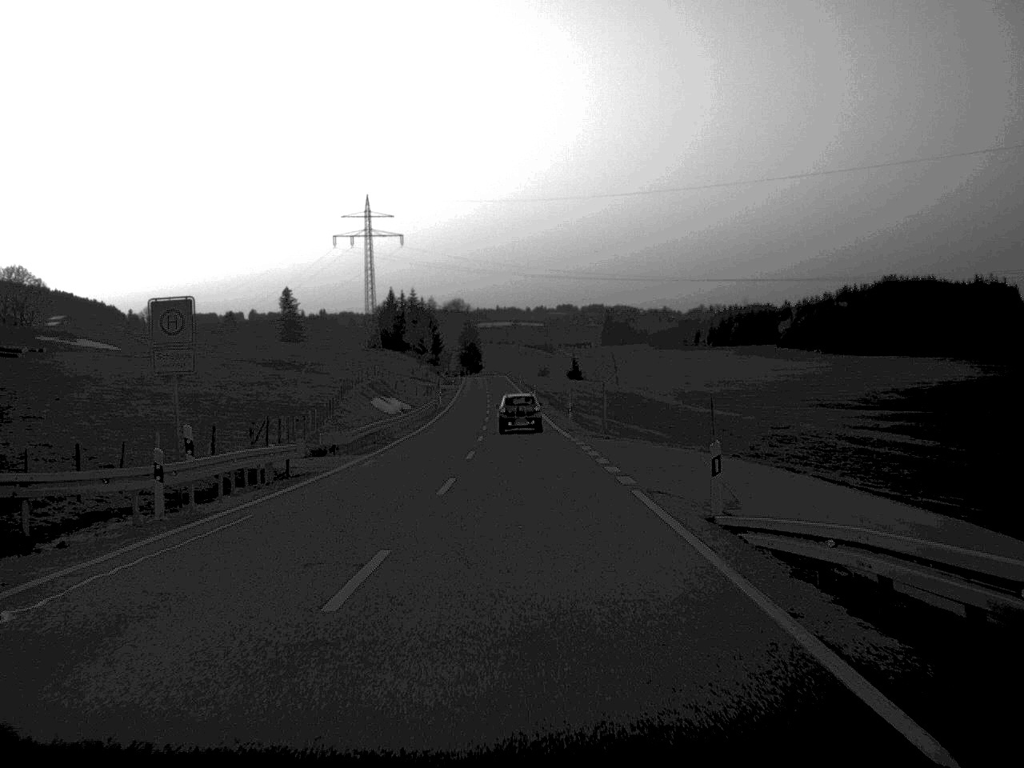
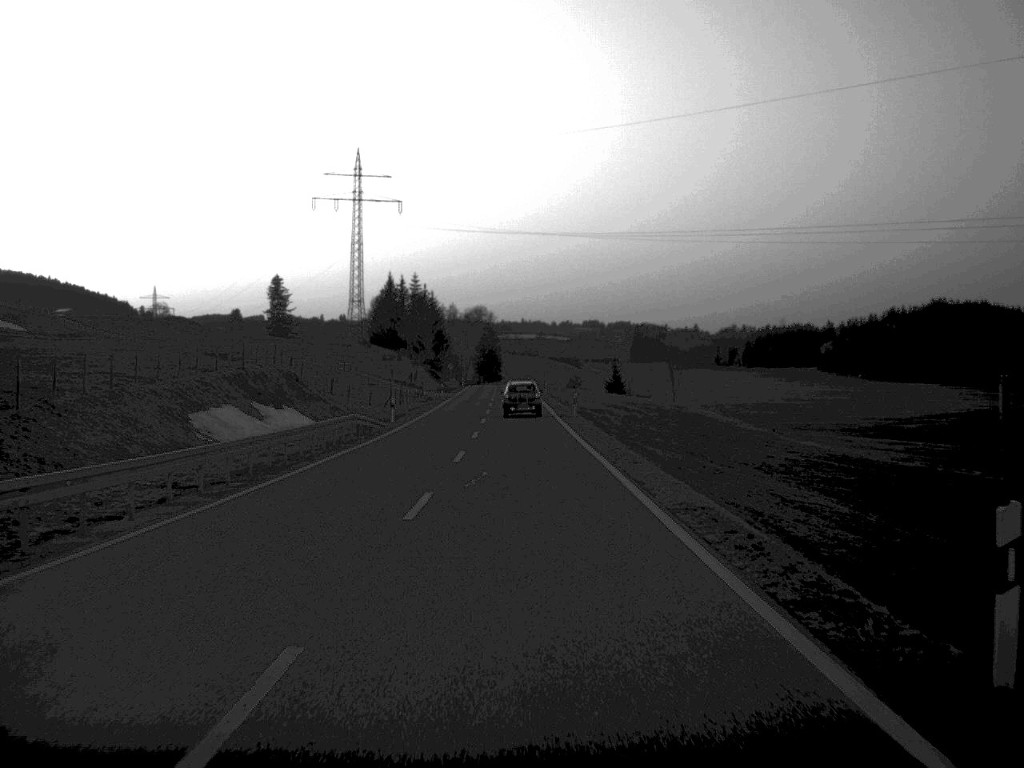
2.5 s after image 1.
(-0.3, +52.6) m; -1°
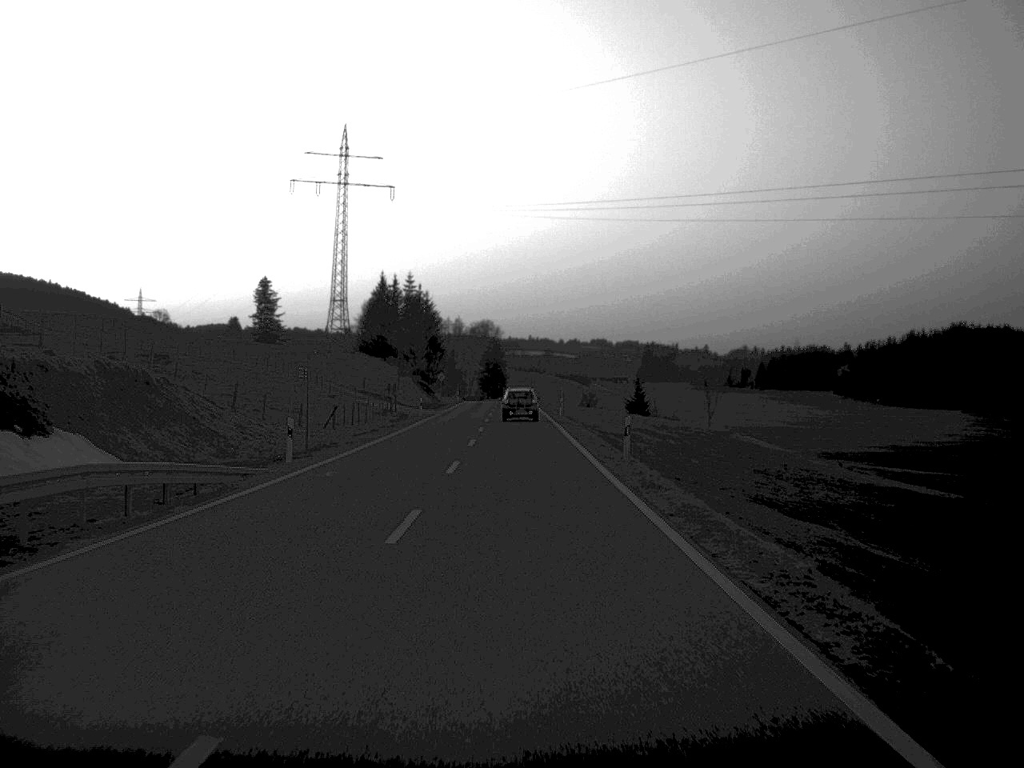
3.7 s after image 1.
(-0.1, +25.9) m; 0°
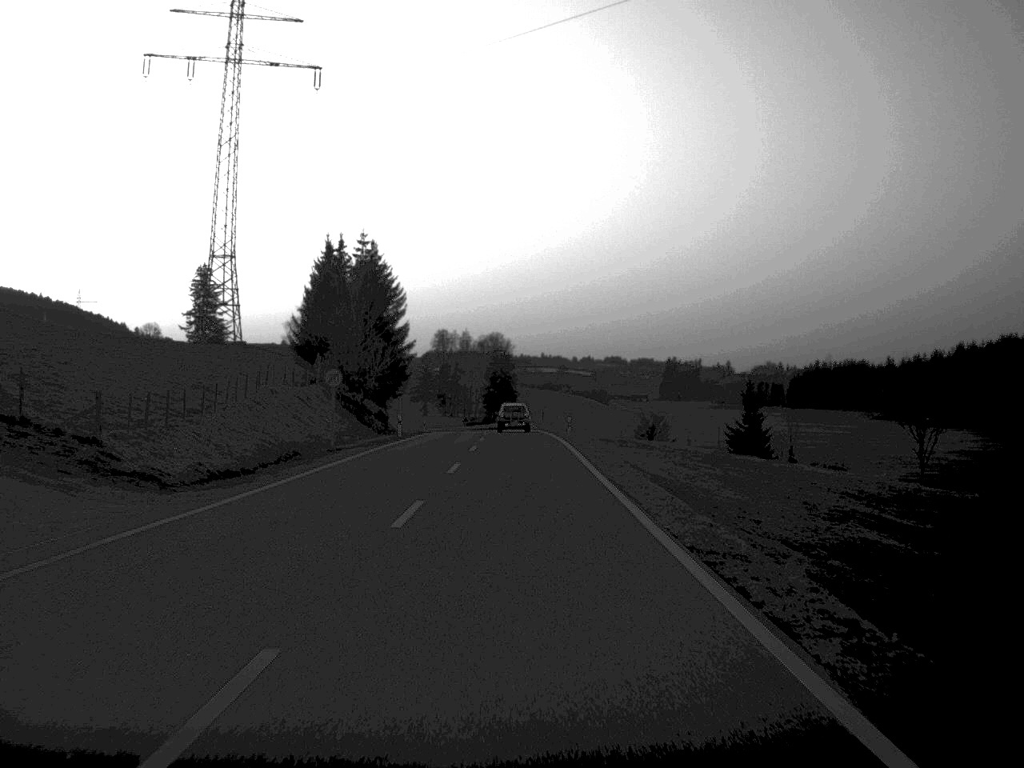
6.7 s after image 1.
(-0.3, +68.5) m; 0°
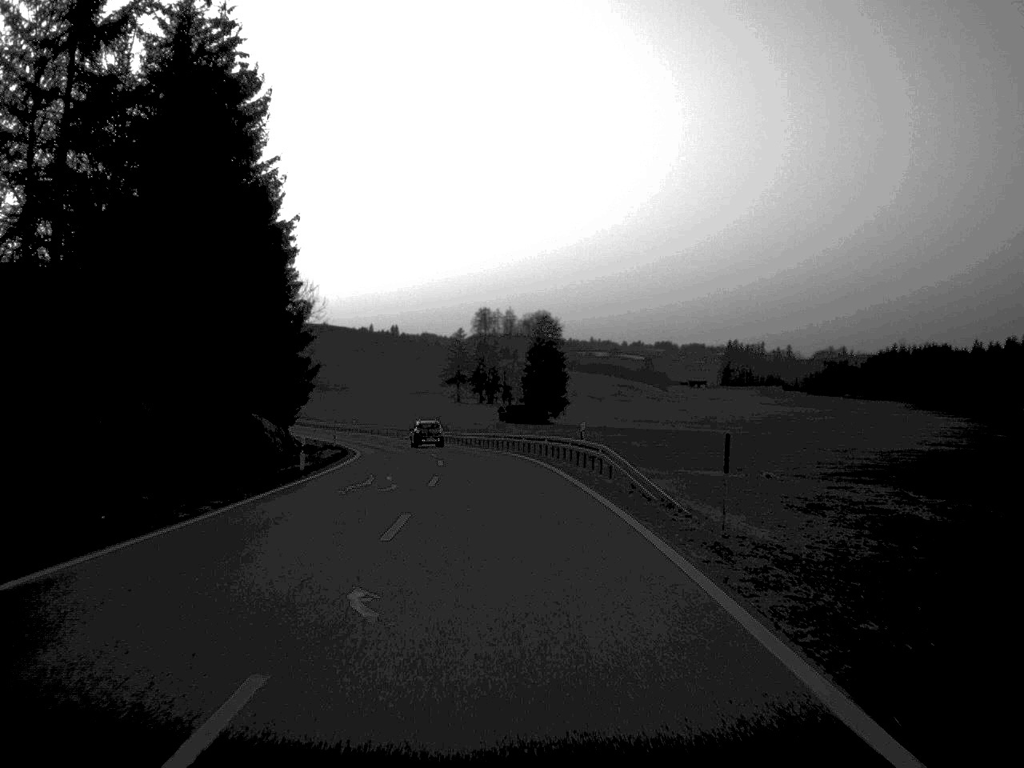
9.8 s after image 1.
(-0.7, +71.8) m; -2°
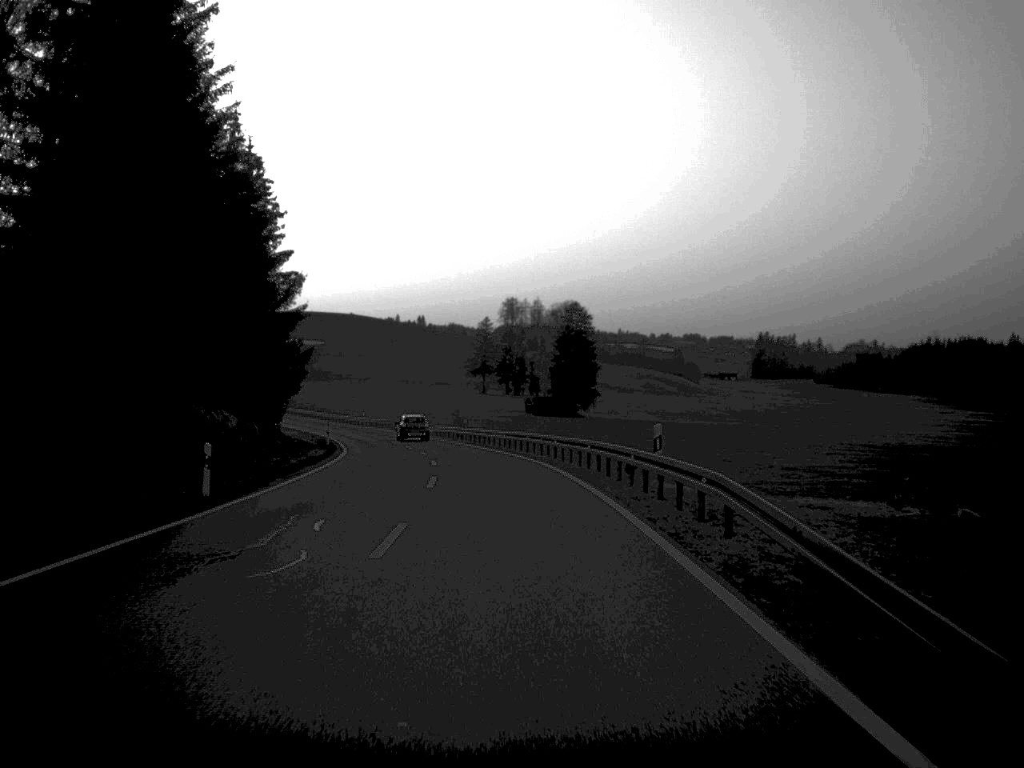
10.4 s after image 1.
(-0.1, +13.9) m; -1°
